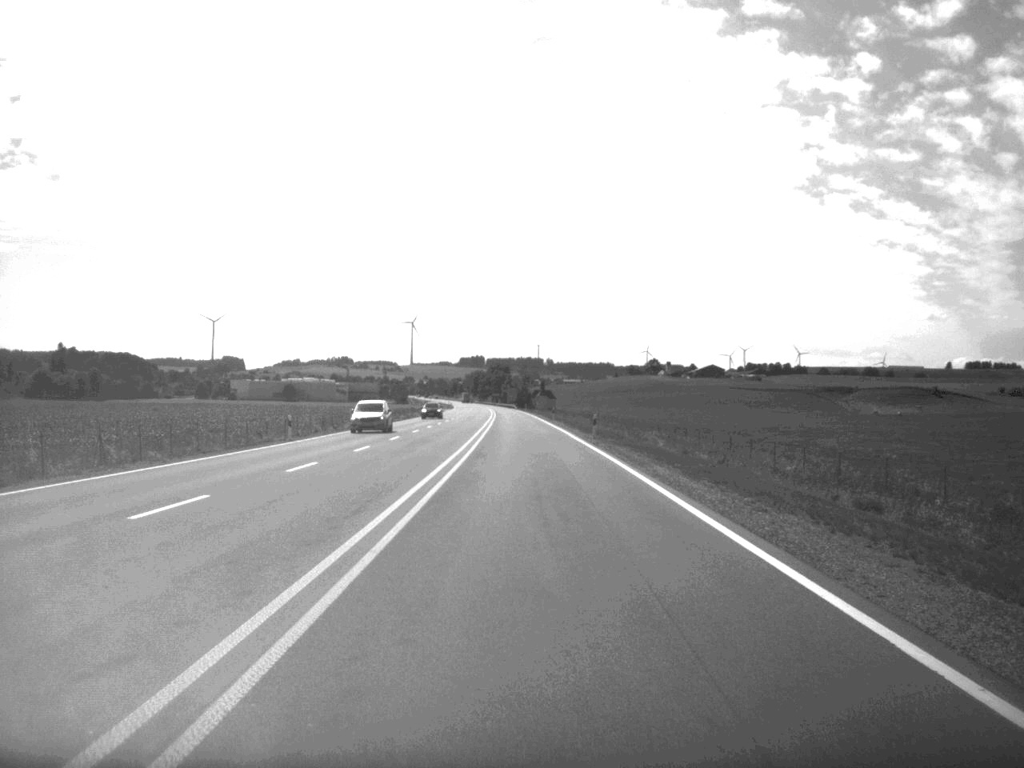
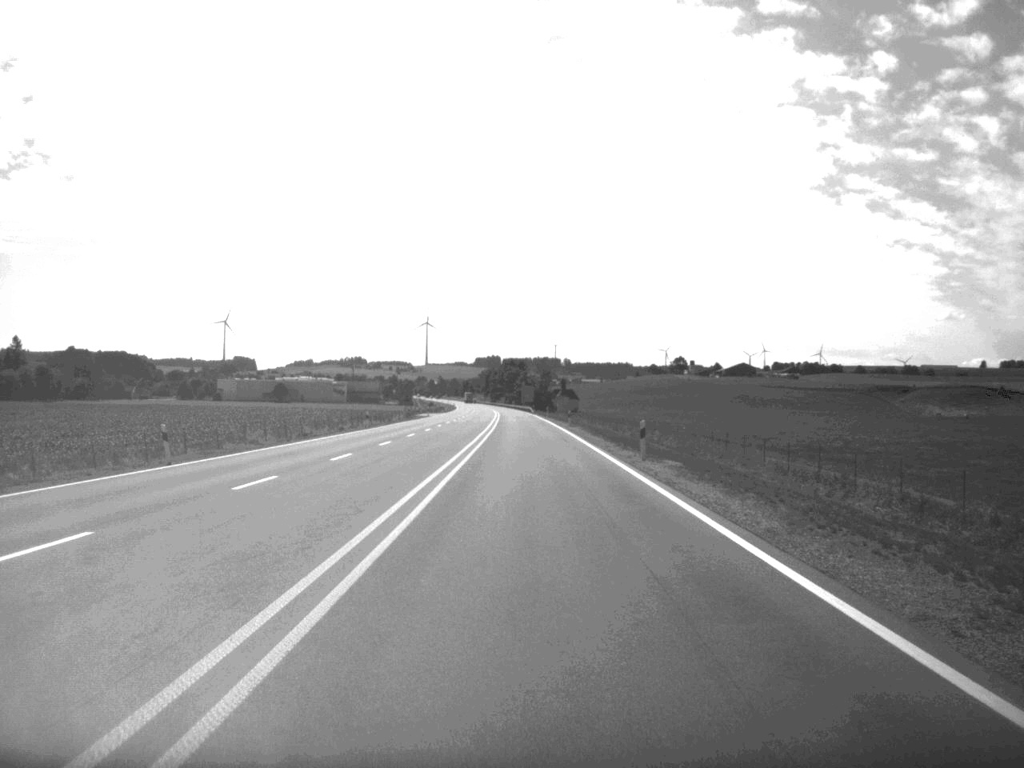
(-0.6, +65.4) m; -1°
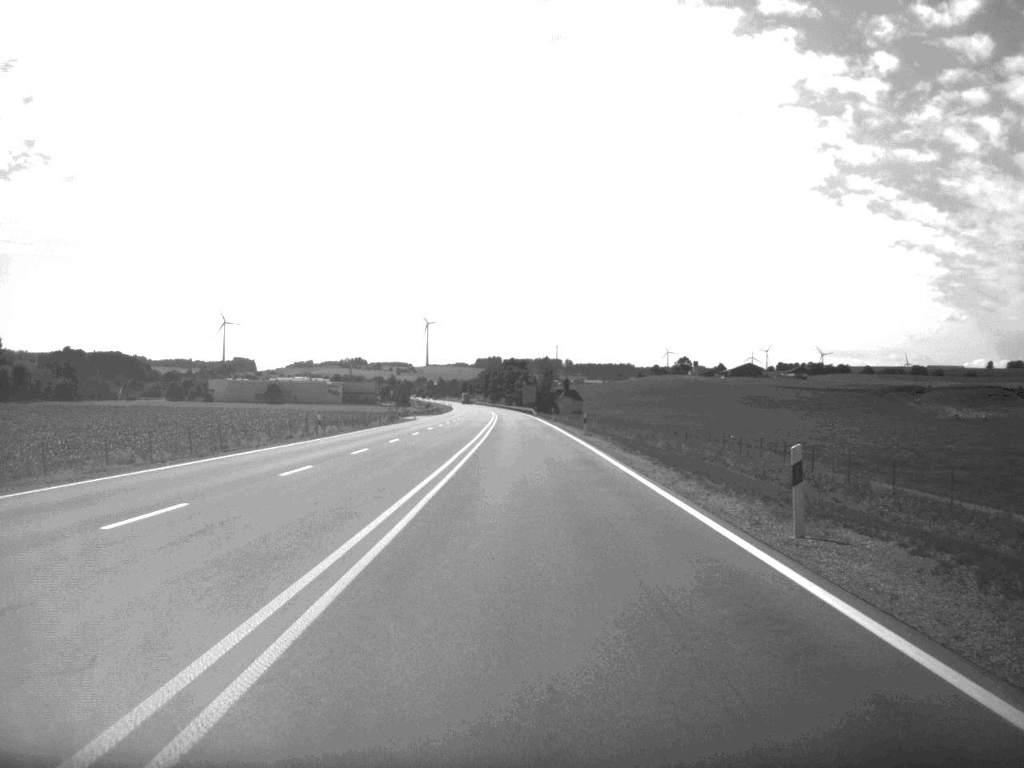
(0.0, +19.3) m; 0°
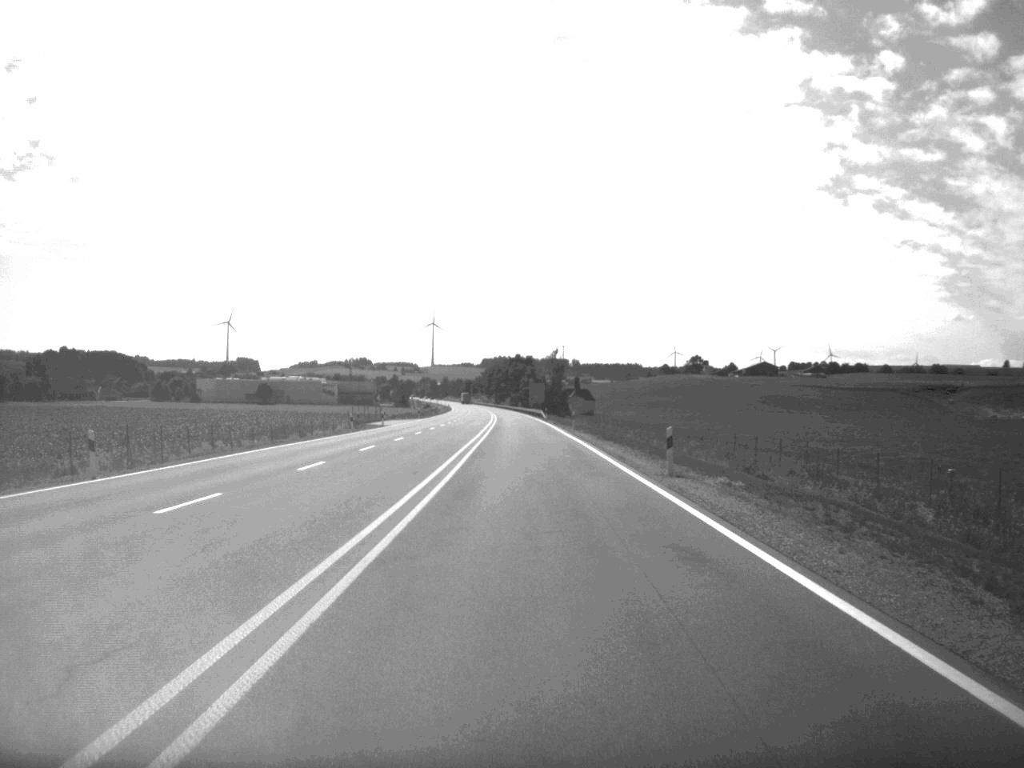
(-0.1, +33.5) m; 0°
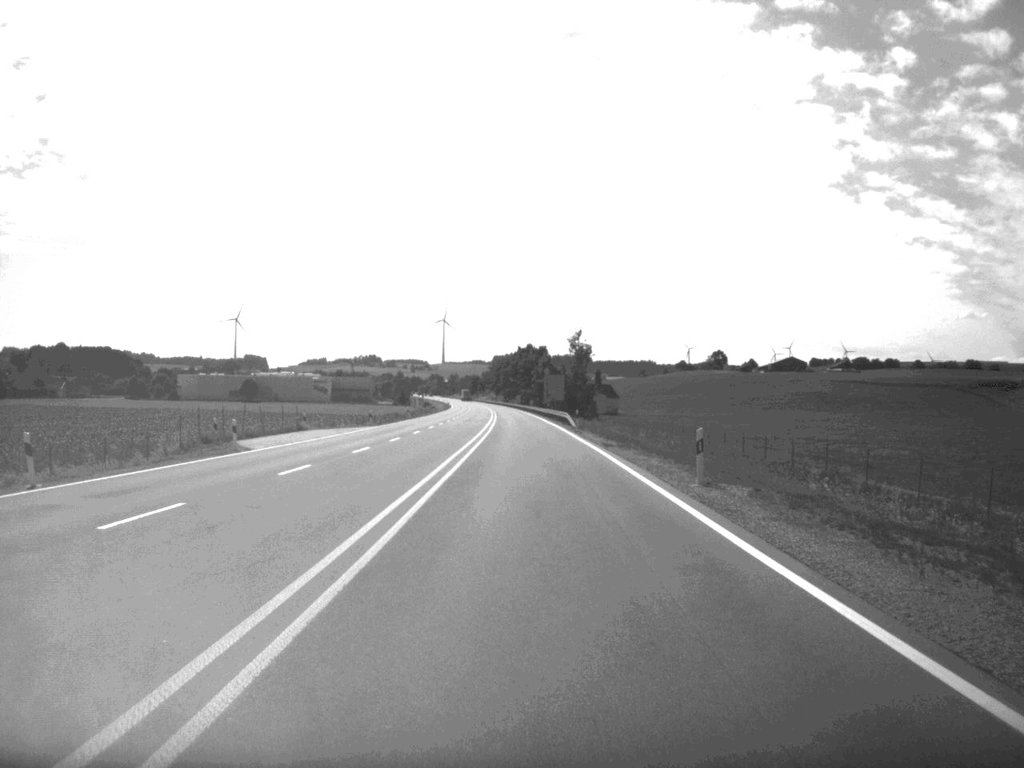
(-0.3, +50.3) m; -1°
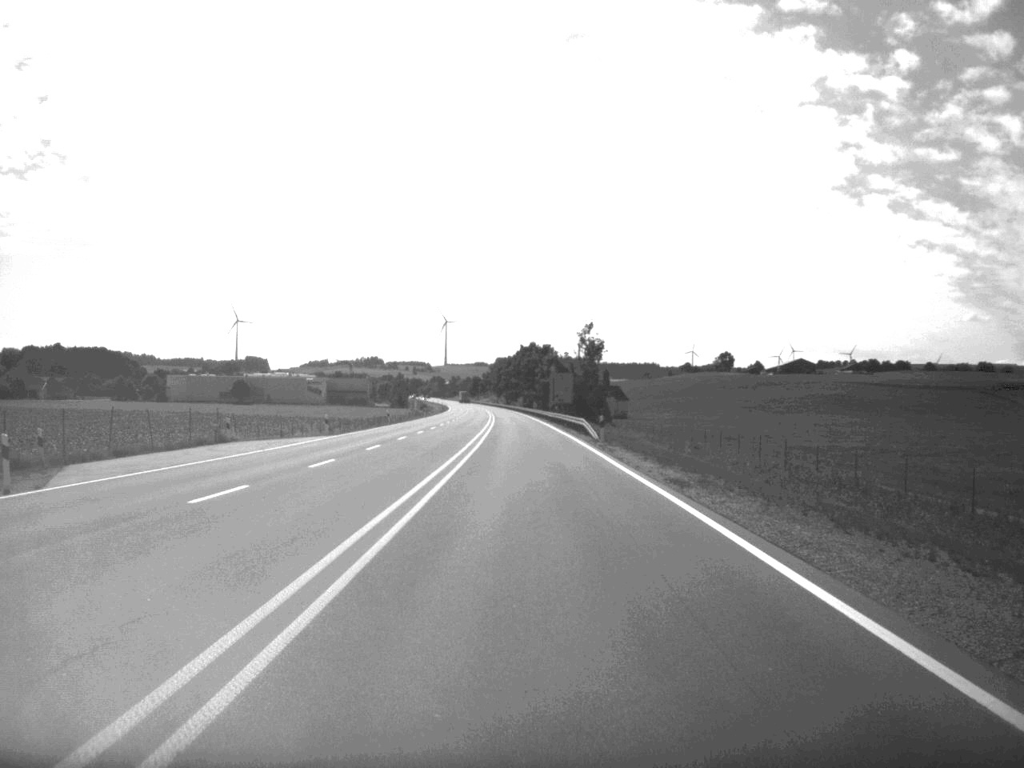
(0.0, +19.8) m; 0°
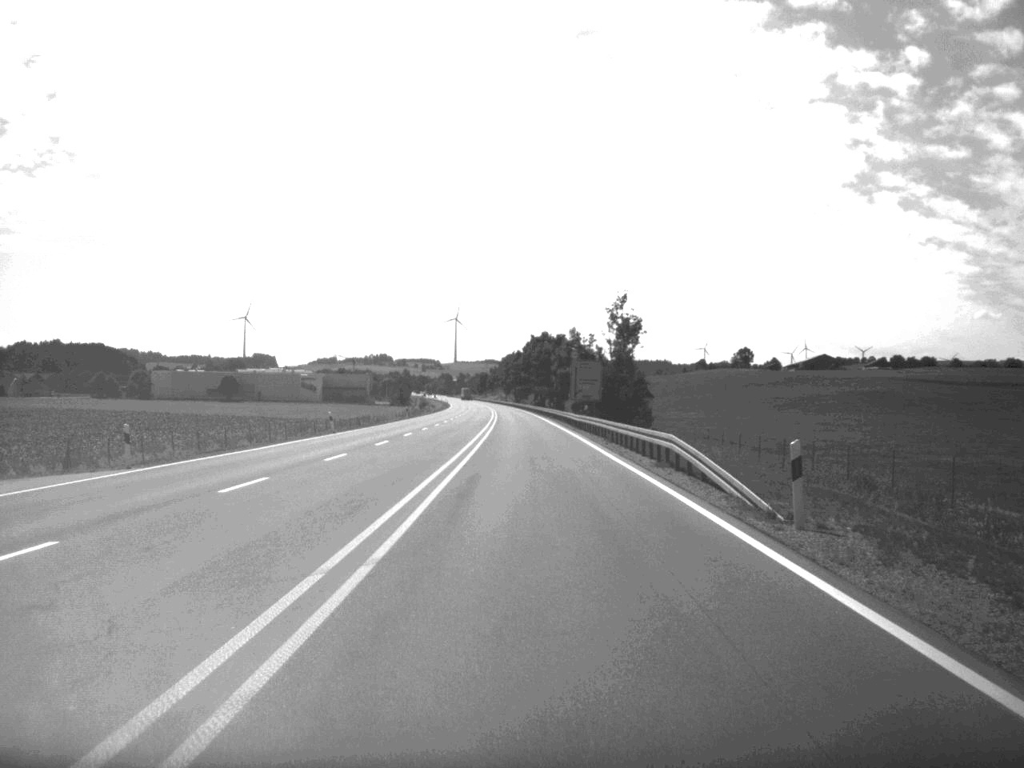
(-0.2, +34.1) m; -1°
